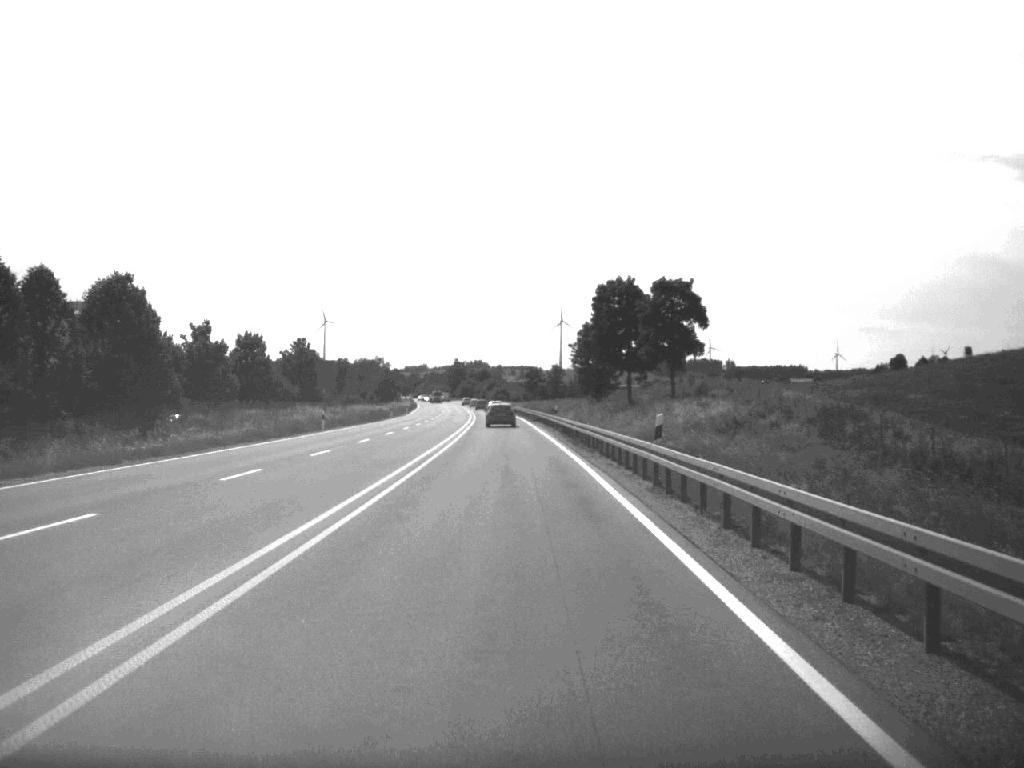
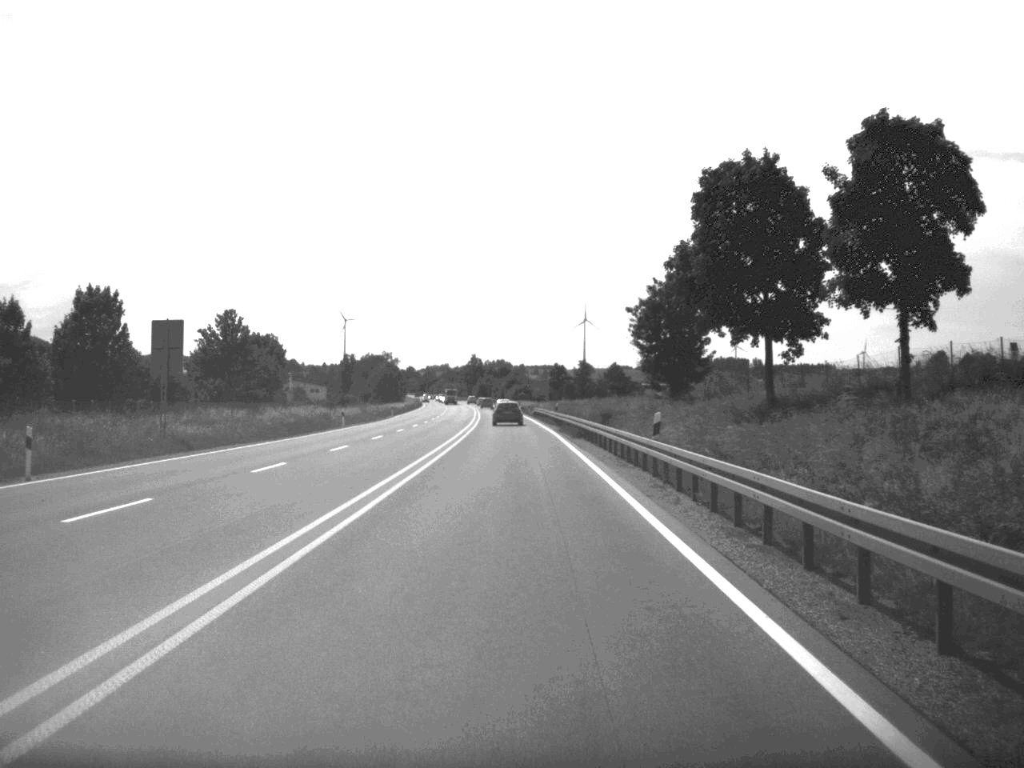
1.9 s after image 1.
(-0.4, +45.4) m; -1°
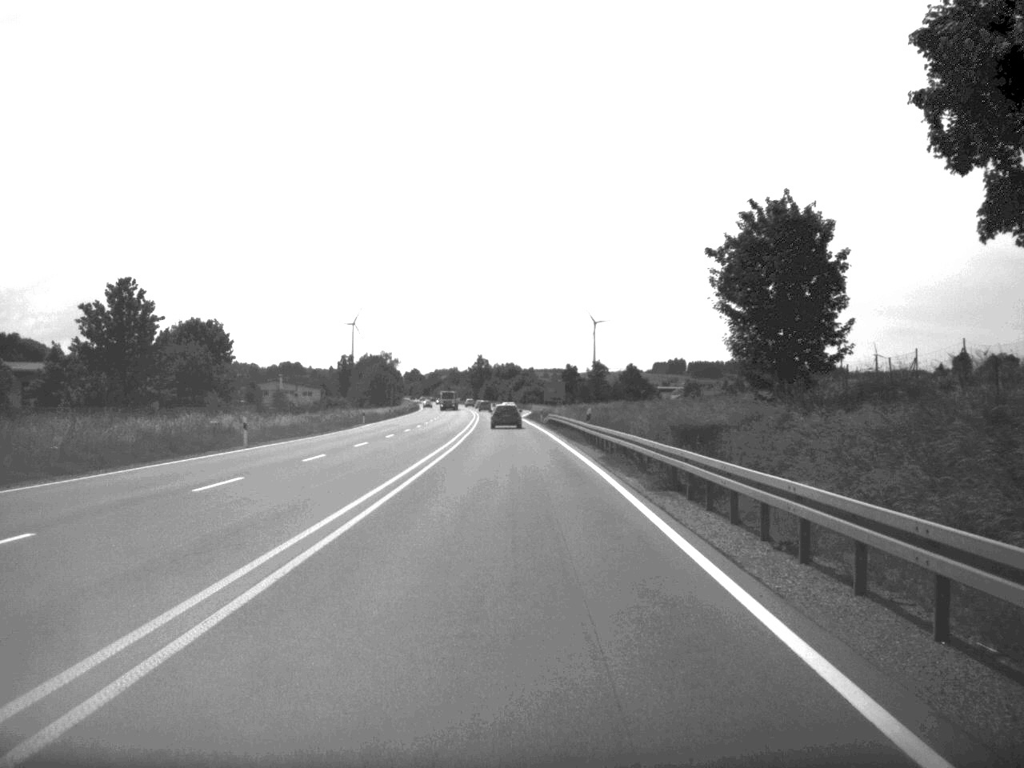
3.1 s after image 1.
(-0.1, +29.3) m; 0°
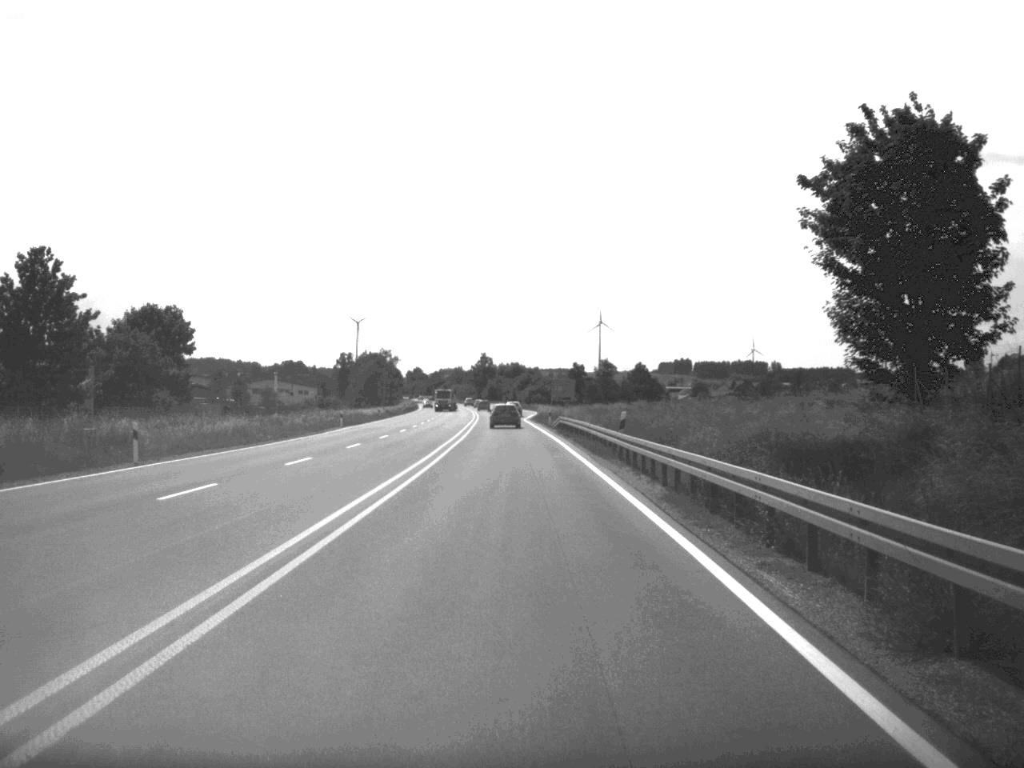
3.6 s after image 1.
(0.0, +14.3) m; 0°
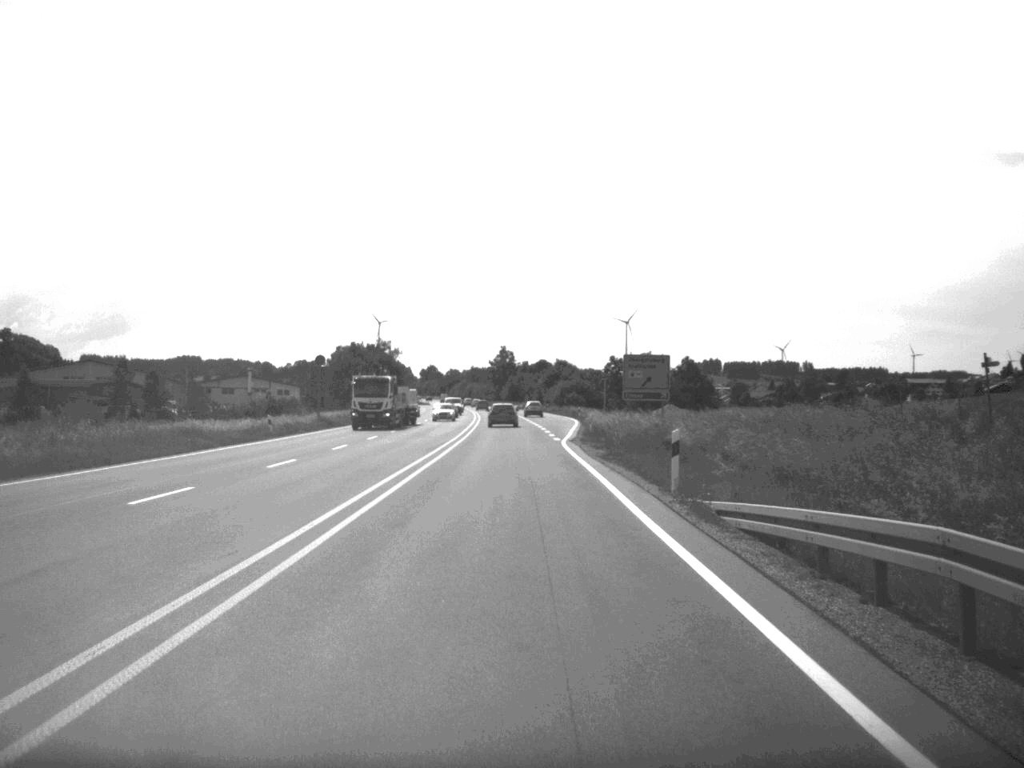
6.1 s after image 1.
(-0.6, +60.9) m; -1°
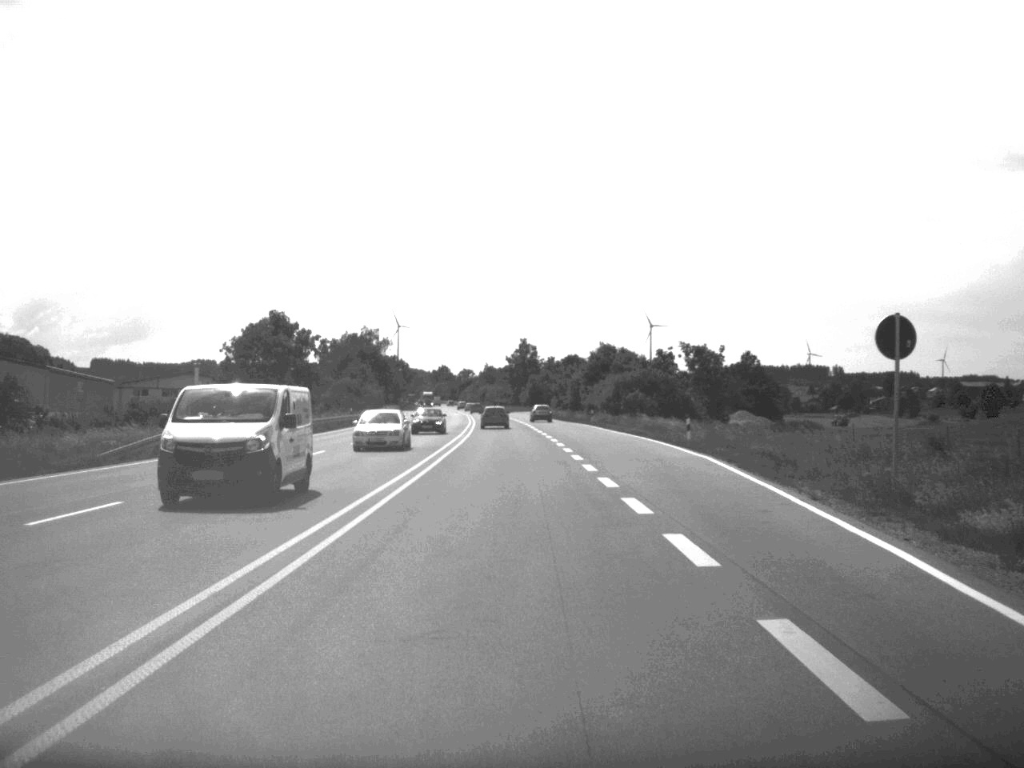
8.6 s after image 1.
(-0.6, +63.2) m; -1°
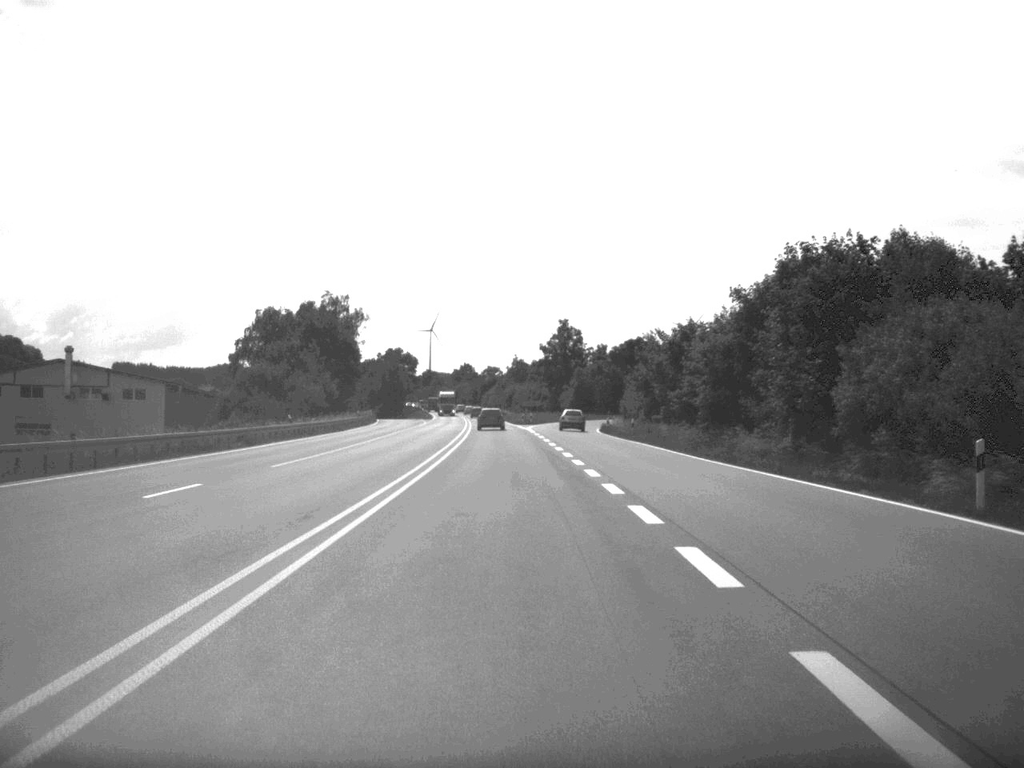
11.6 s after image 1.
(-1.1, +77.8) m; -2°
